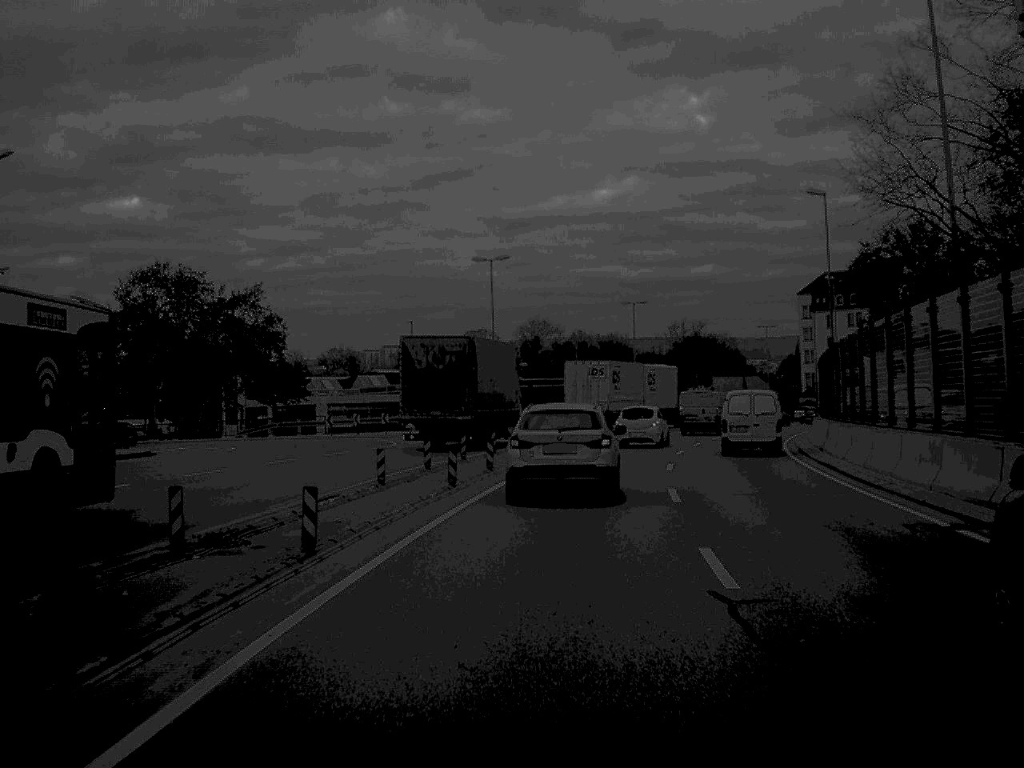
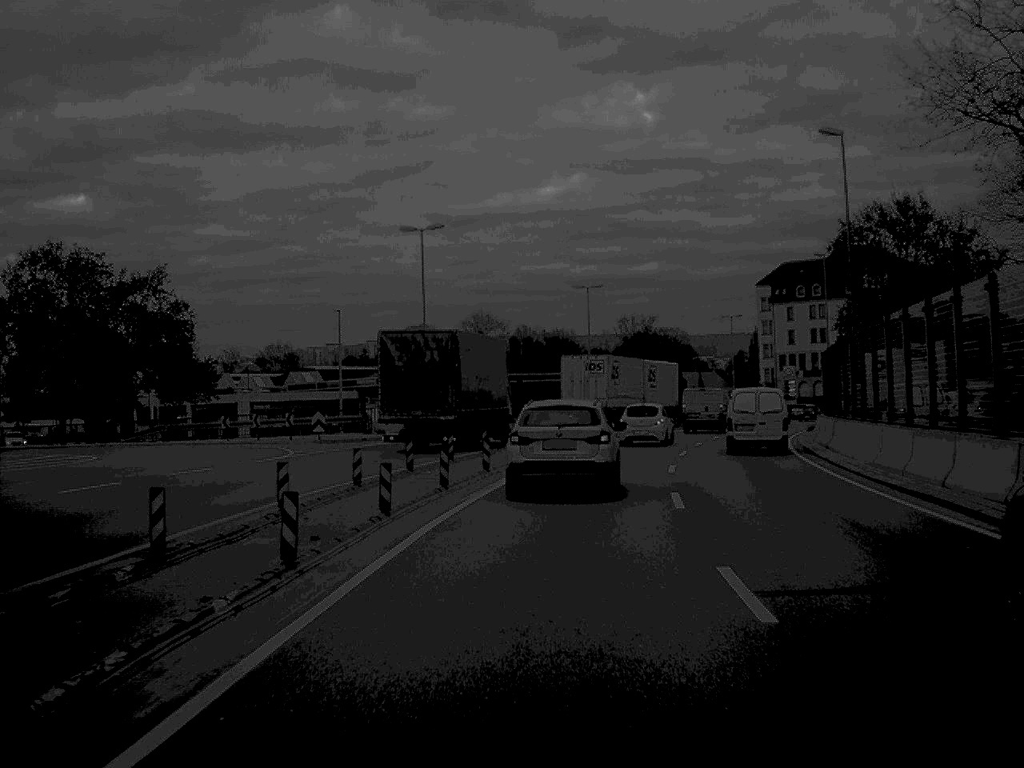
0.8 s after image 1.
(+0.2, +11.3) m; +2°
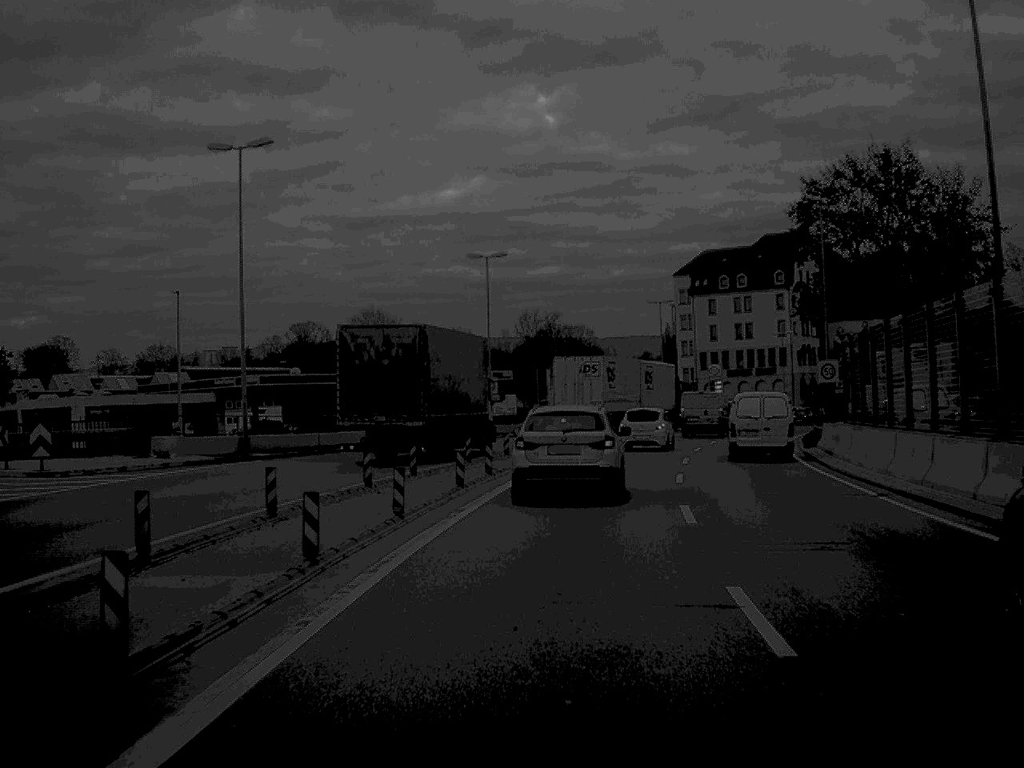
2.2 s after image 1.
(+0.8, +19.7) m; +5°
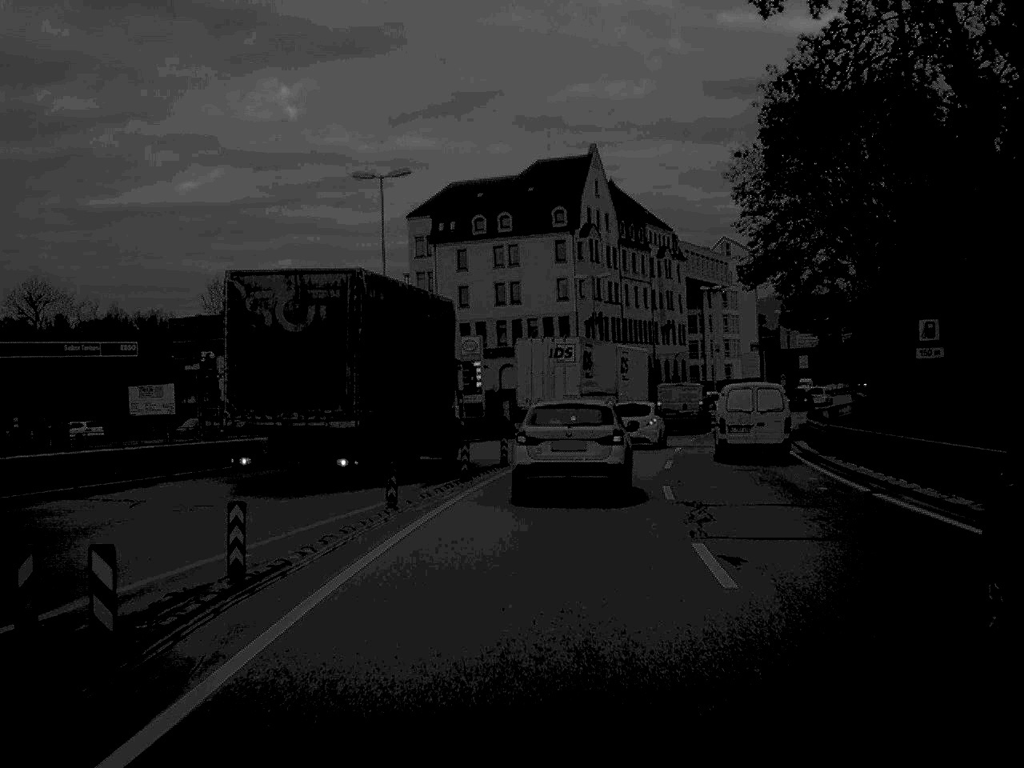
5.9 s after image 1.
(+5.3, +50.5) m; +12°
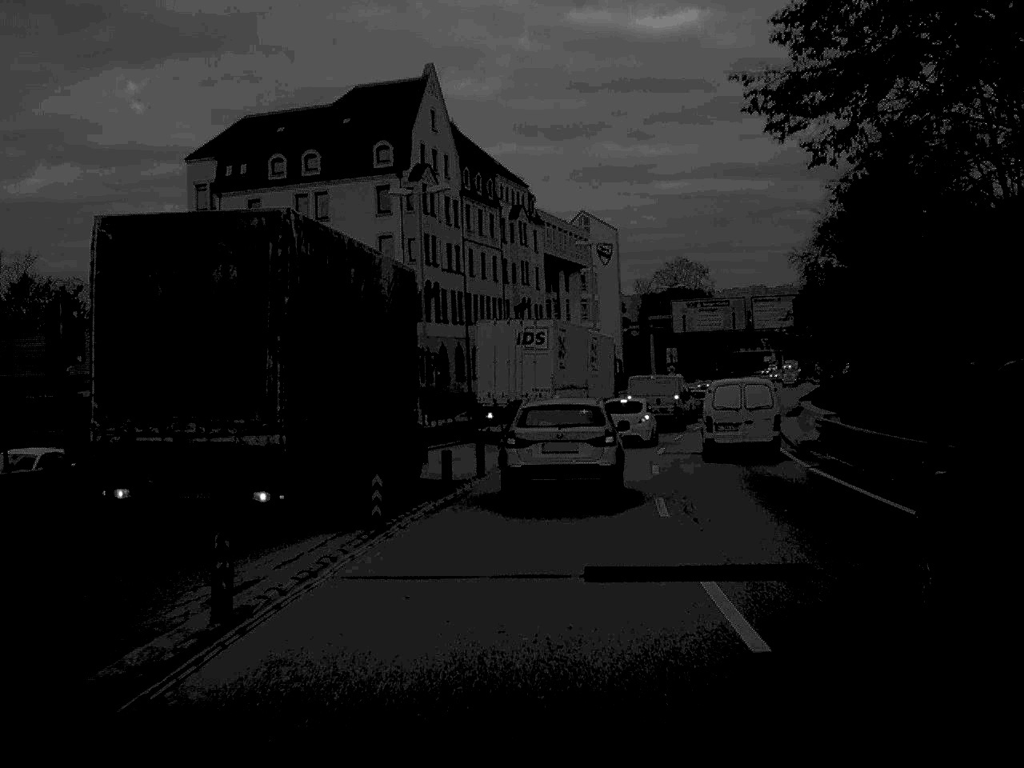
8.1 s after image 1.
(+1.8, +29.5) m; +7°
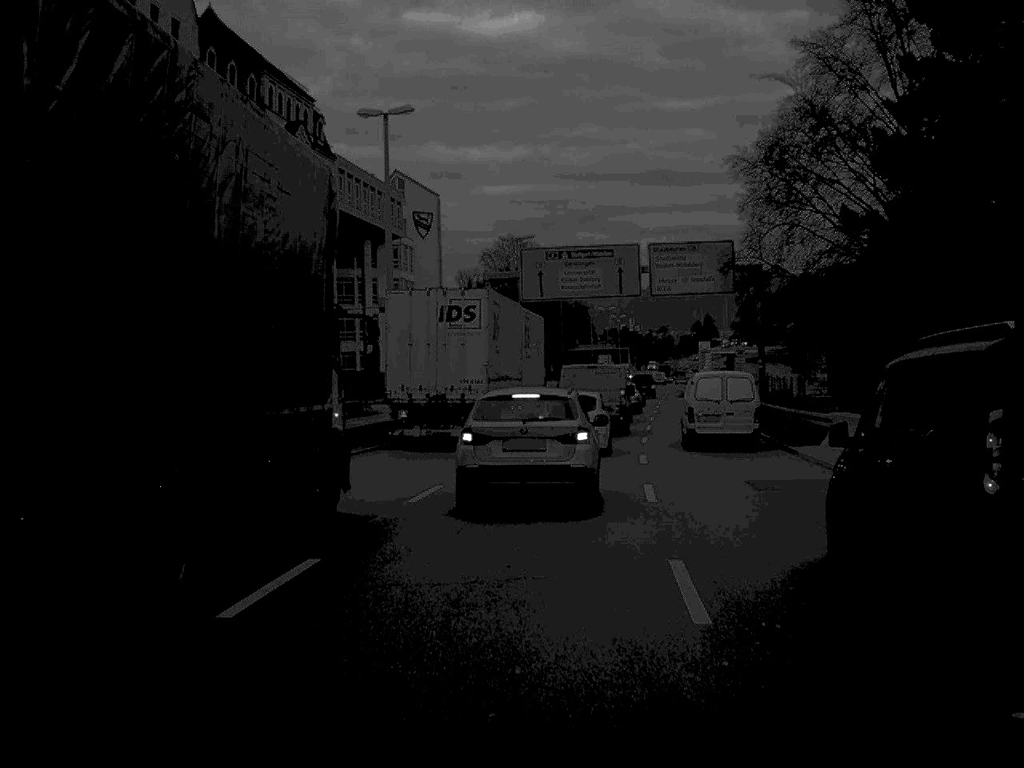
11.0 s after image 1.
(+2.5, +34.9) m; +8°
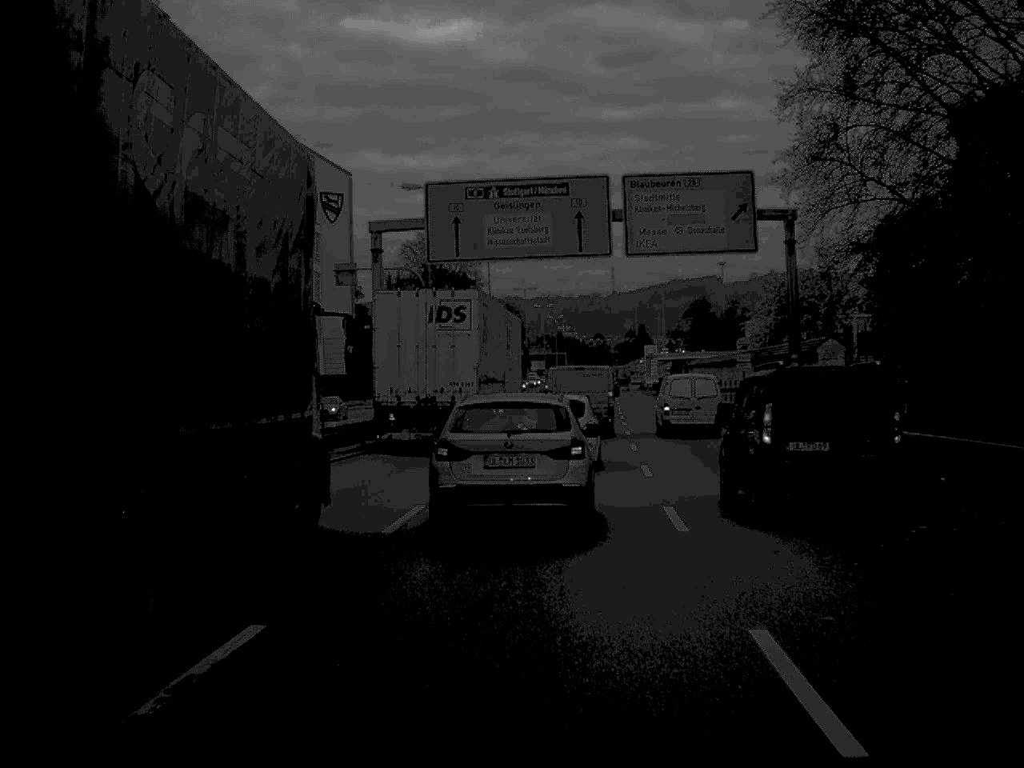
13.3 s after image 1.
(+0.6, +20.8) m; +3°
